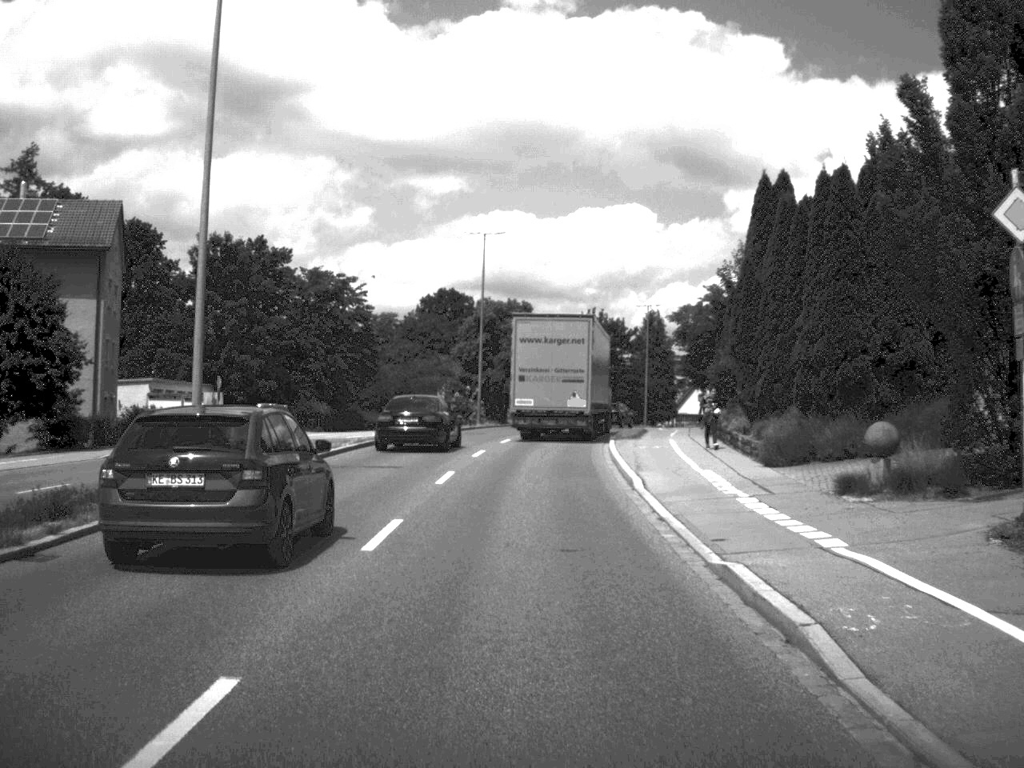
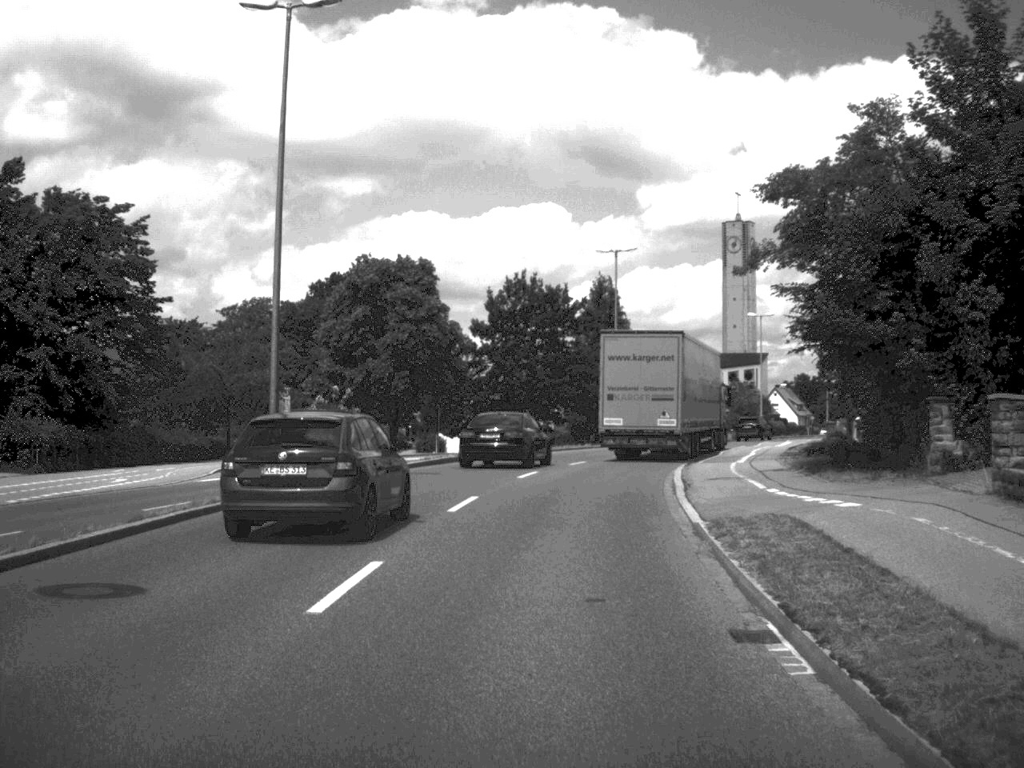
(+0.8, +38.5) m; +4°
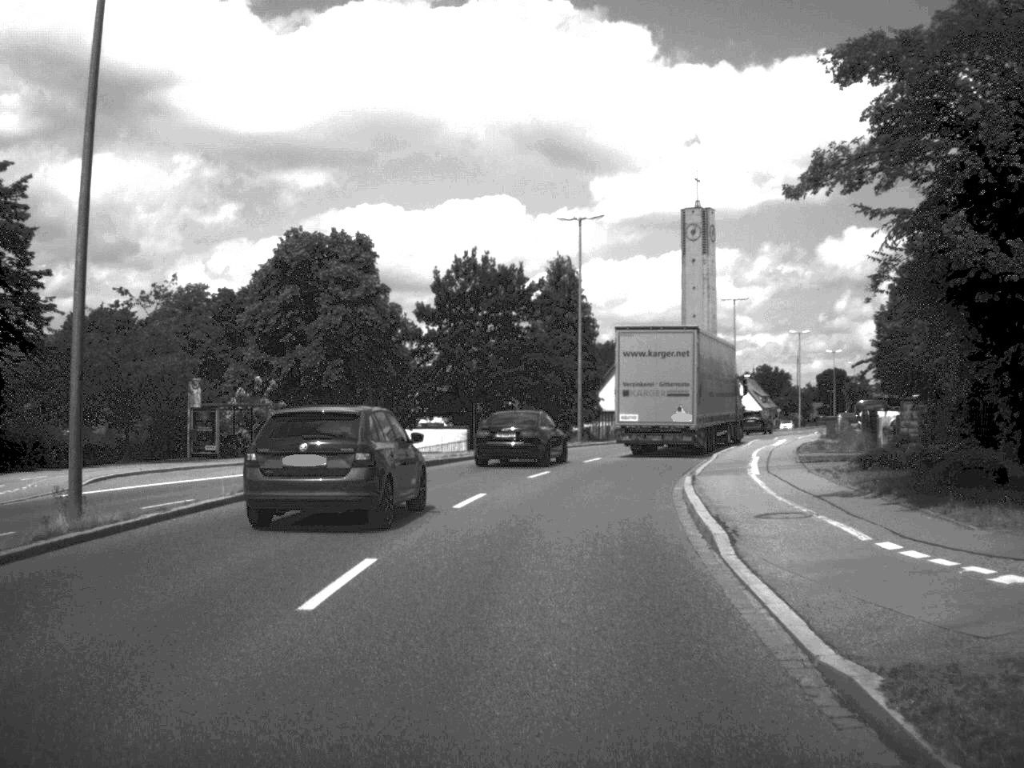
(+0.1, +9.0) m; +2°
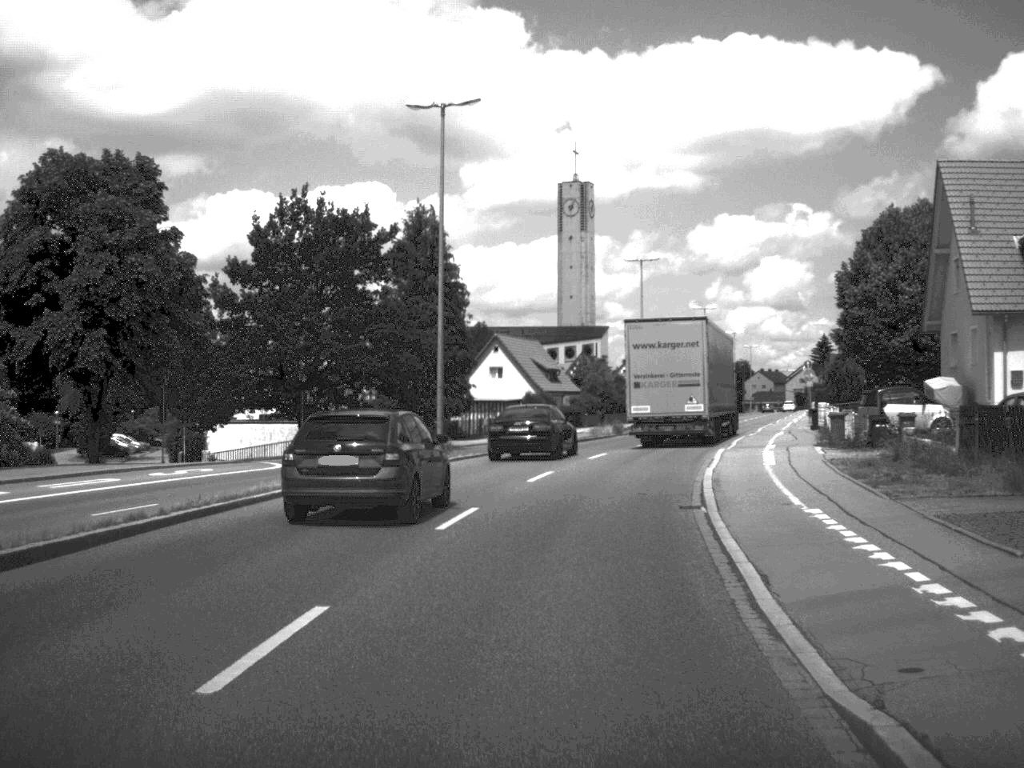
(+1.0, +19.9) m; +6°
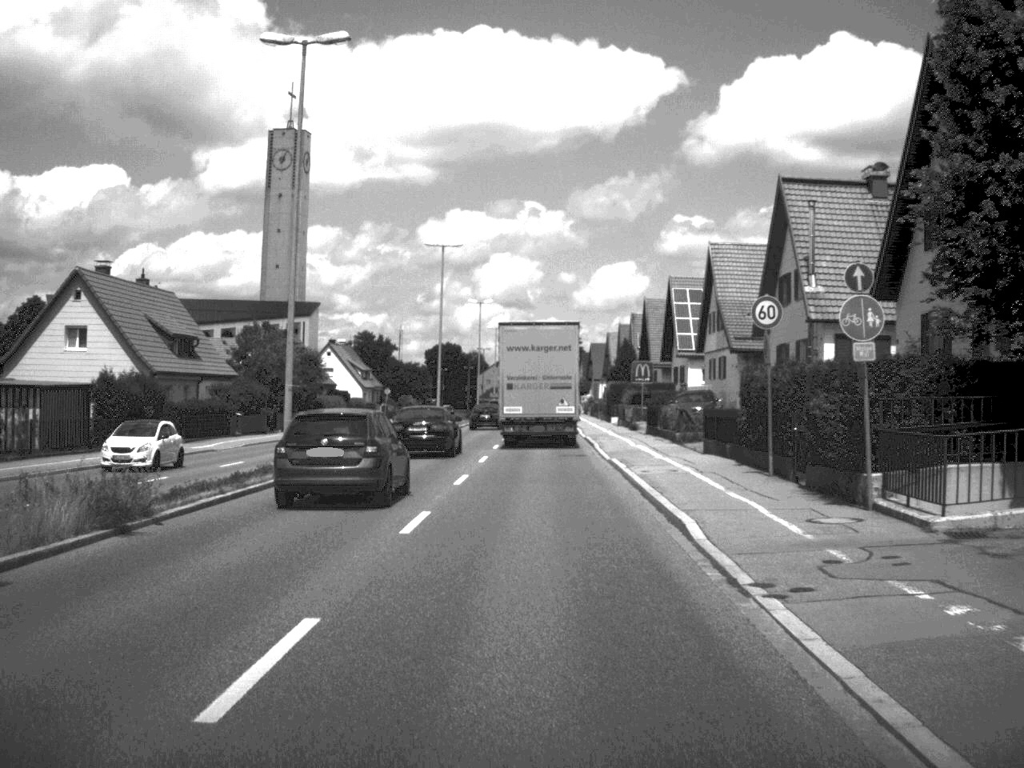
(+5.6, +45.1) m; +12°
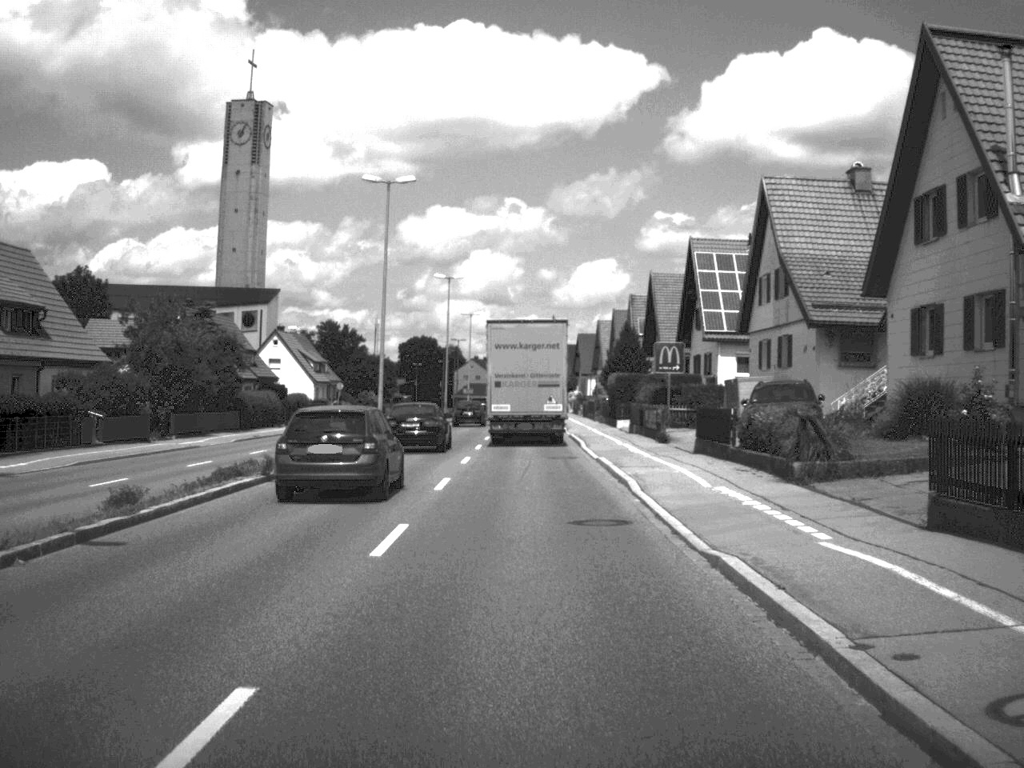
(+0.1, +19.8) m; +1°
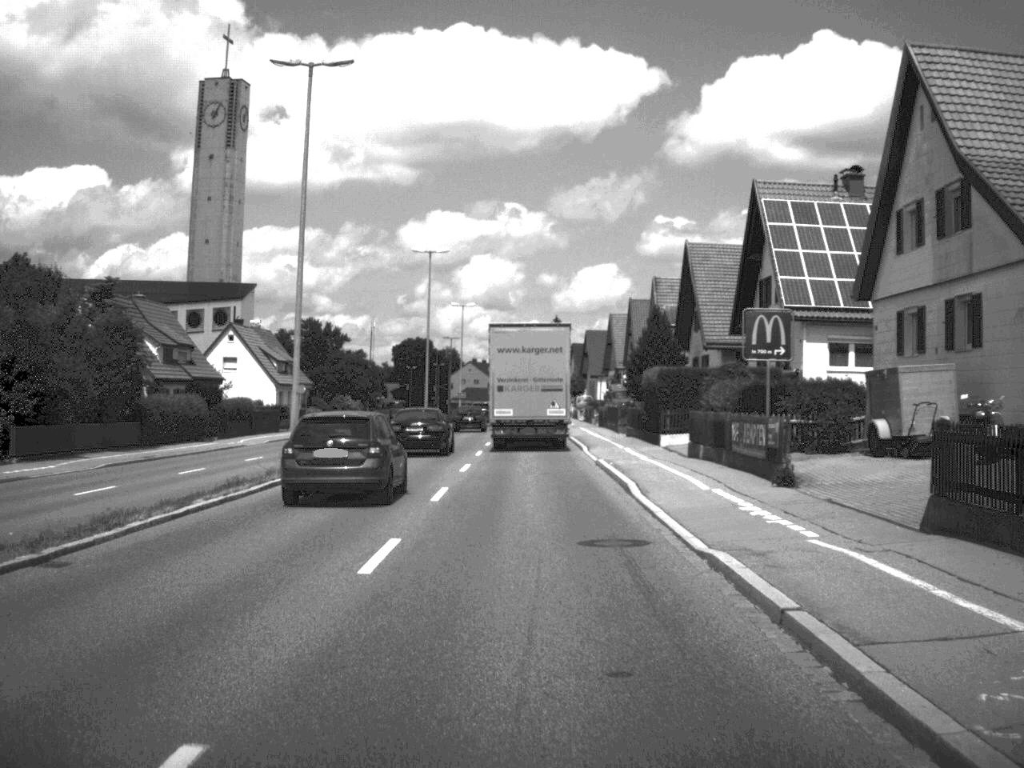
(0.0, +18.8) m; 0°
